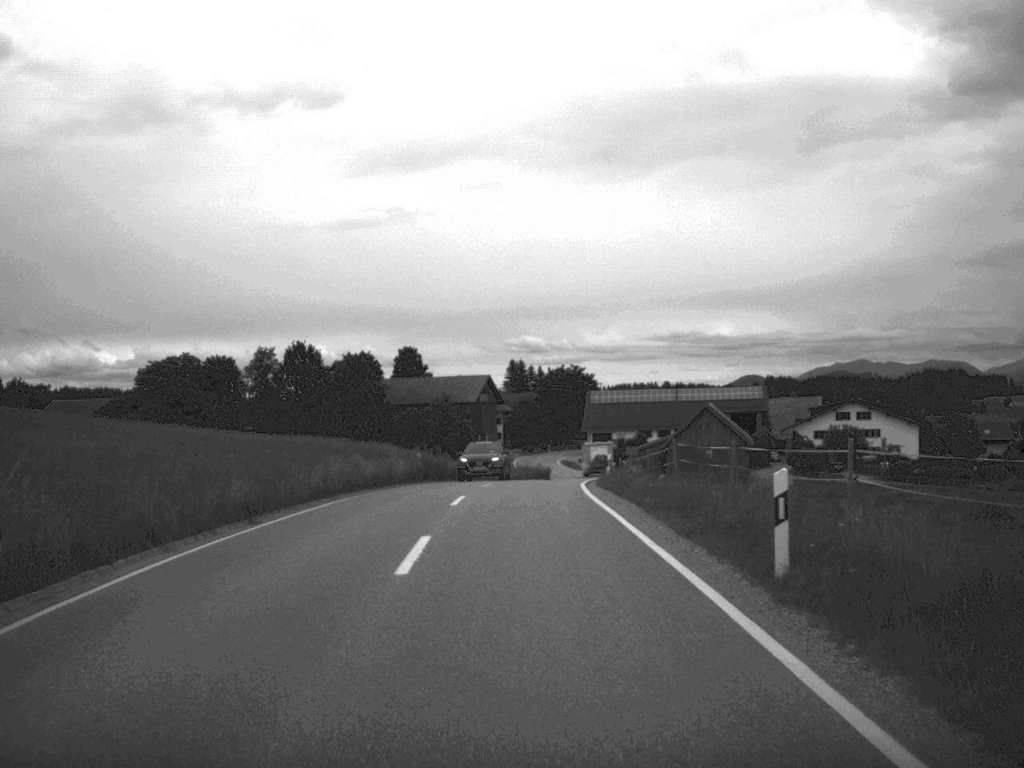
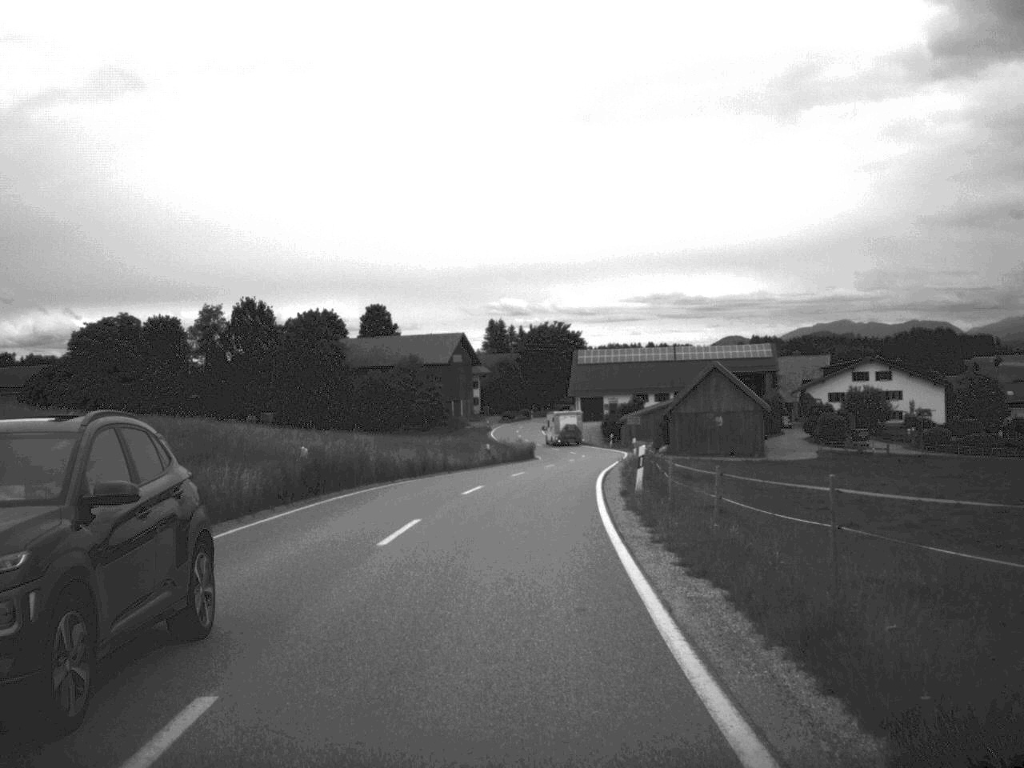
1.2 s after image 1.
(+0.3, +20.0) m; +1°
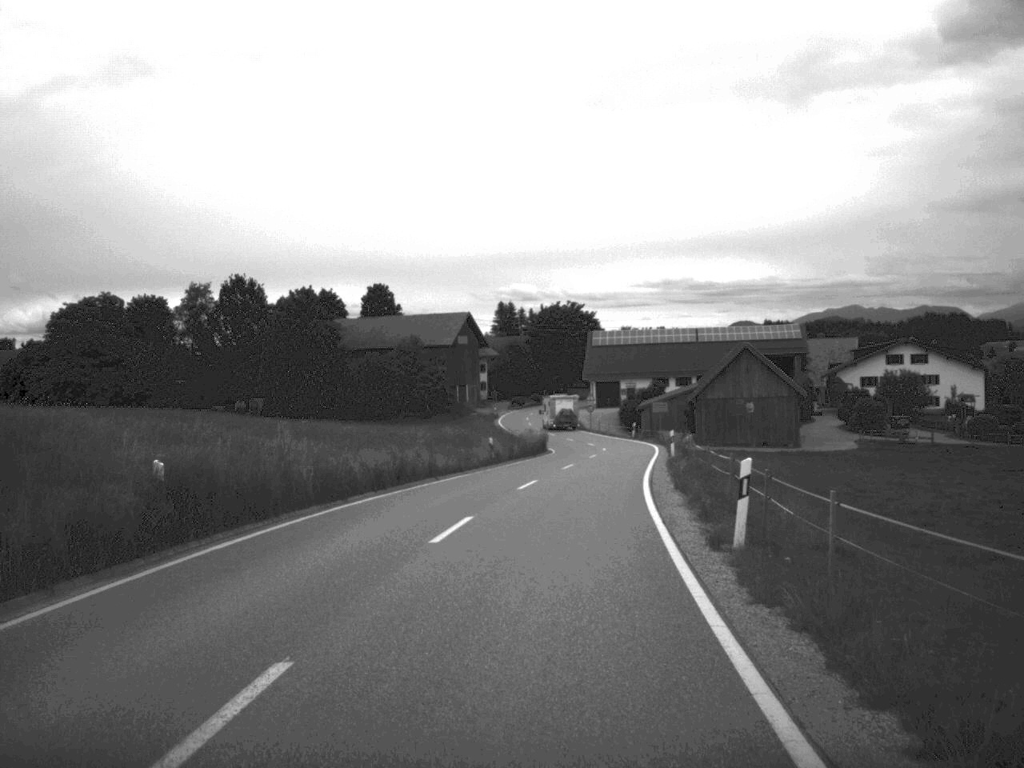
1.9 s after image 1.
(-0.1, +11.1) m; 0°
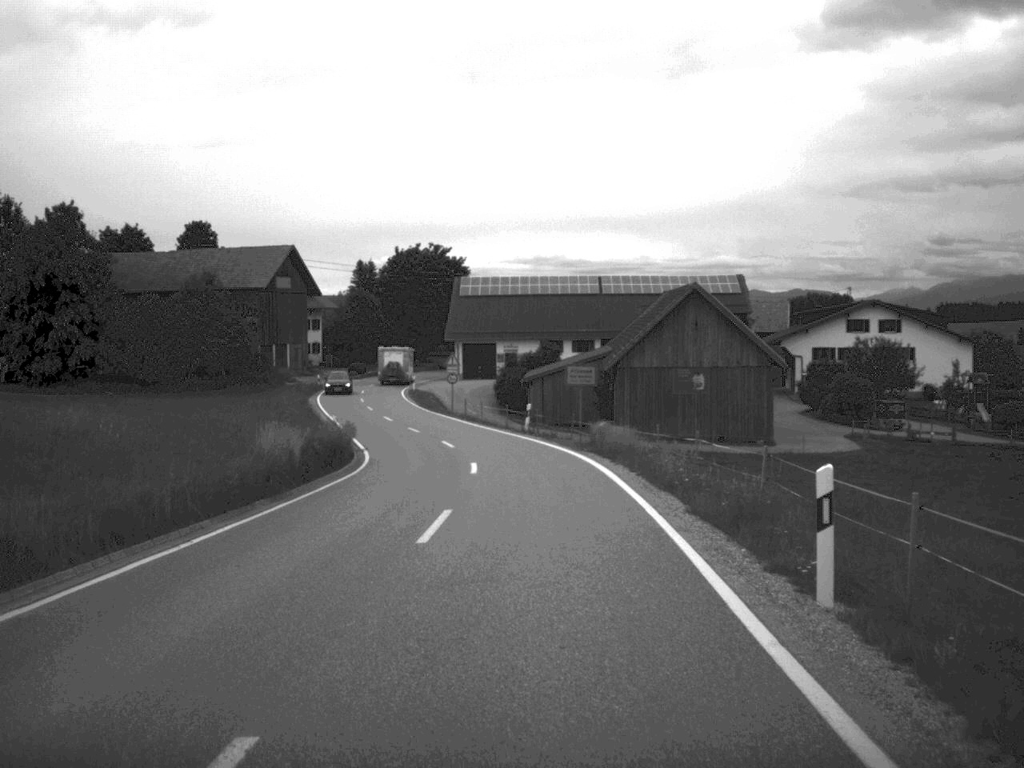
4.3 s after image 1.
(+2.1, +37.5) m; +6°
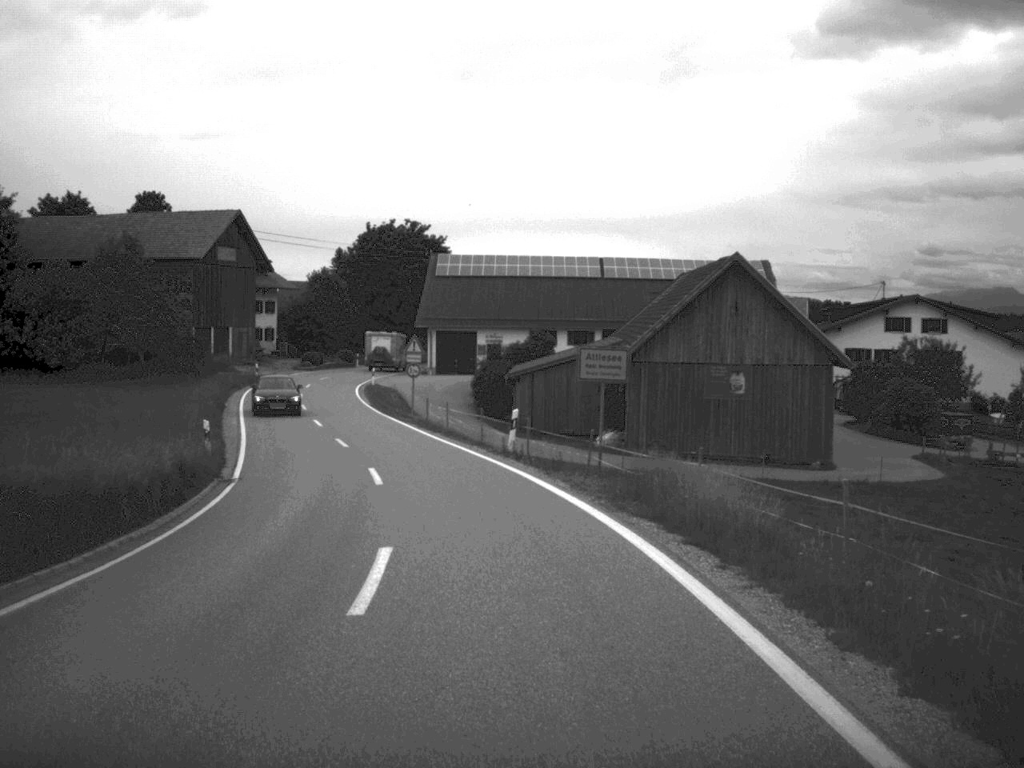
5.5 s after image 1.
(0.0, +16.6) m; +1°
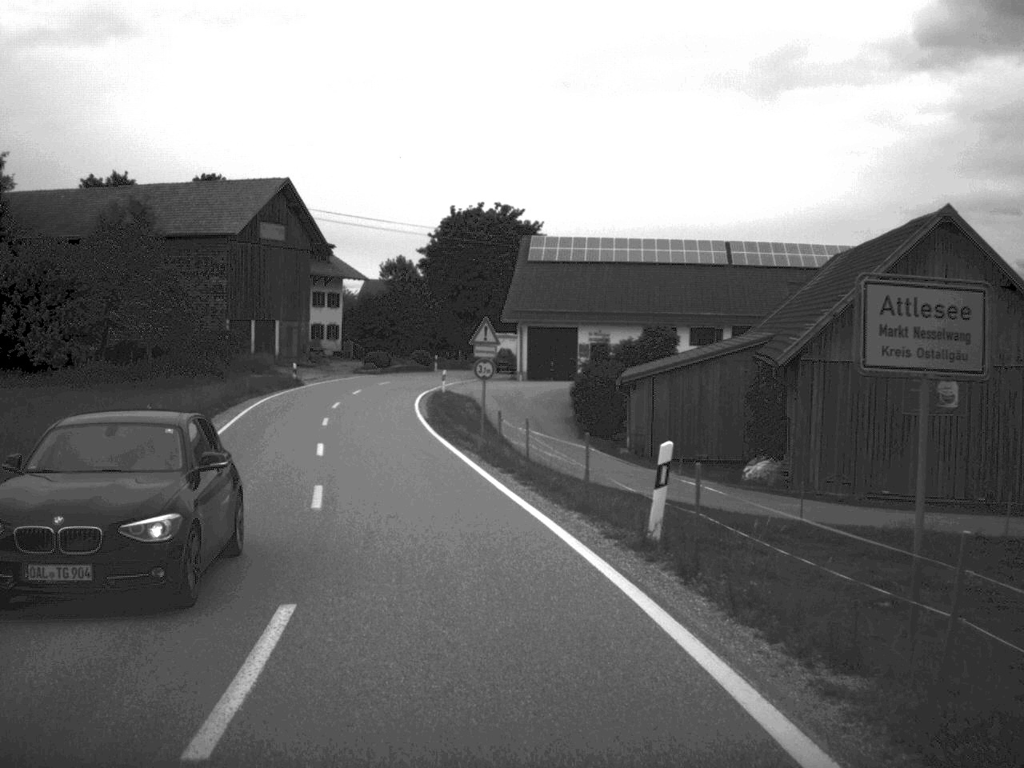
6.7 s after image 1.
(-0.5, +16.1) m; -5°
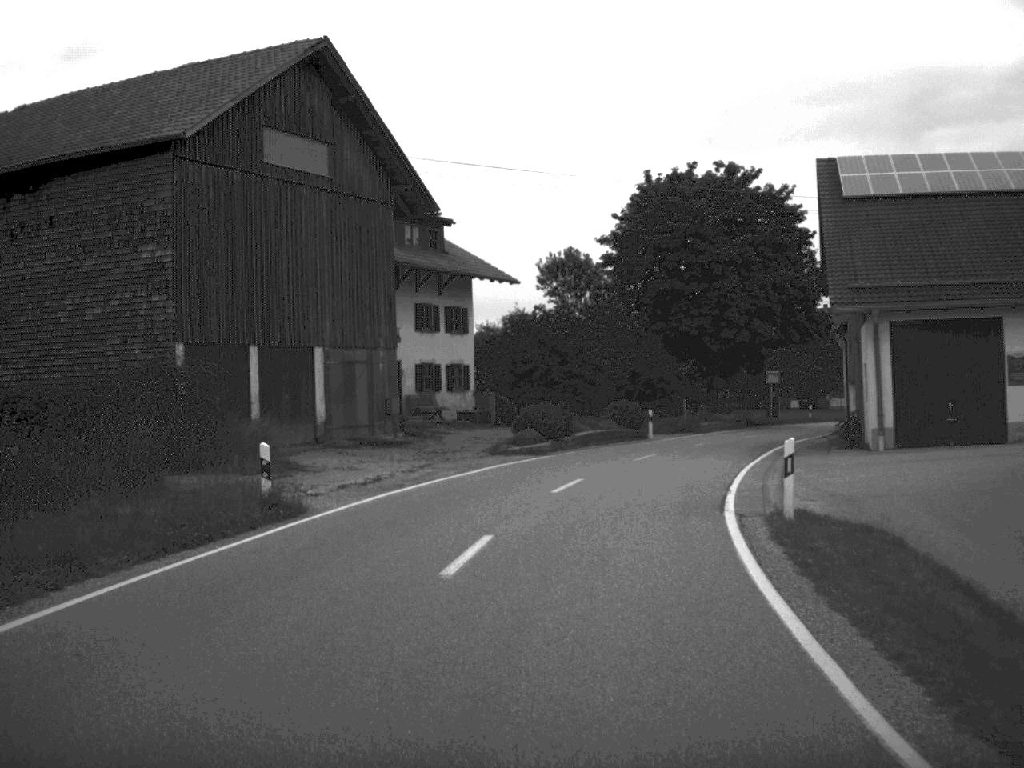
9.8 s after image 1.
(-4.6, +39.7) m; -7°
